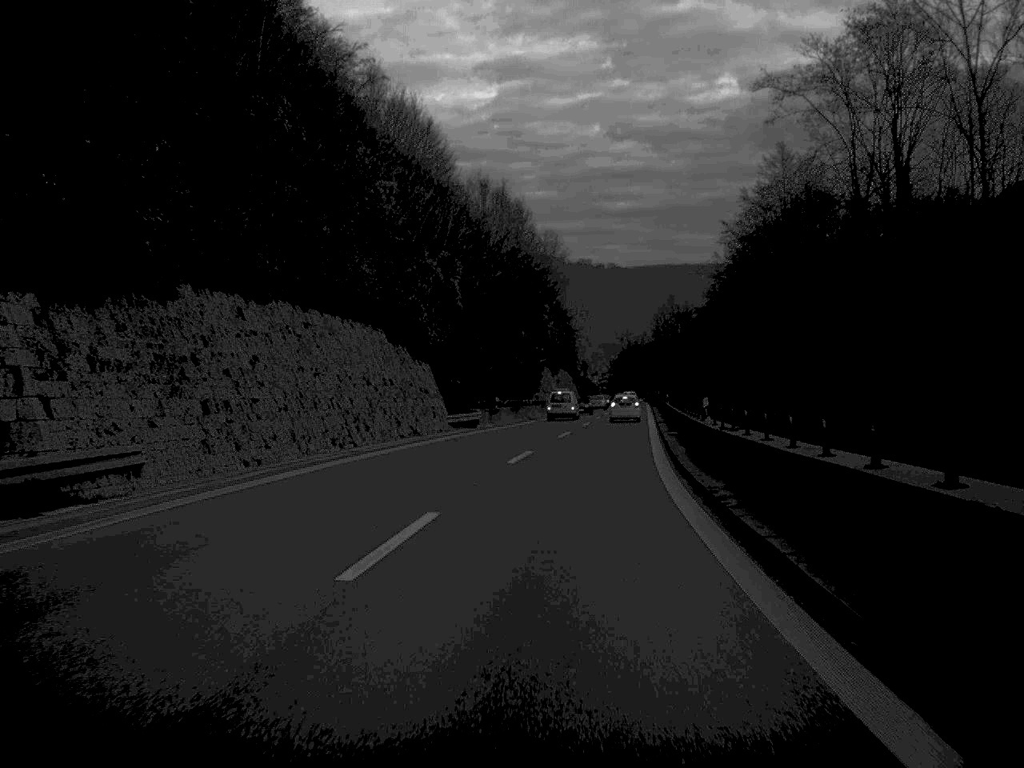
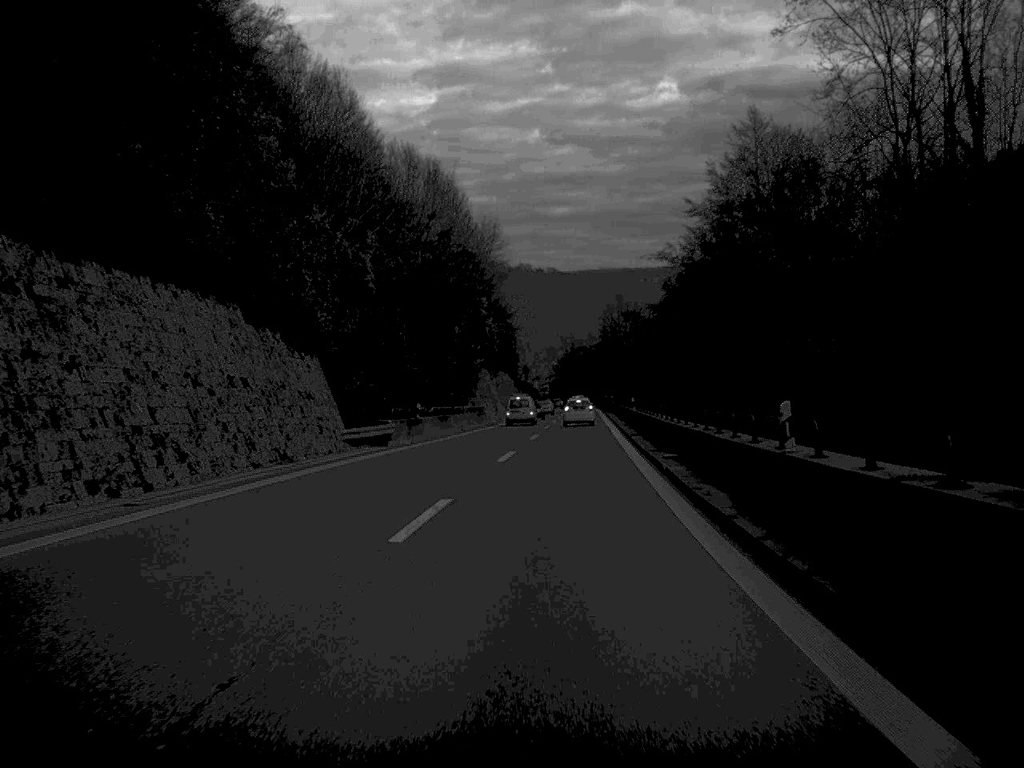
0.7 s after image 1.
(+0.4, +15.1) m; +3°
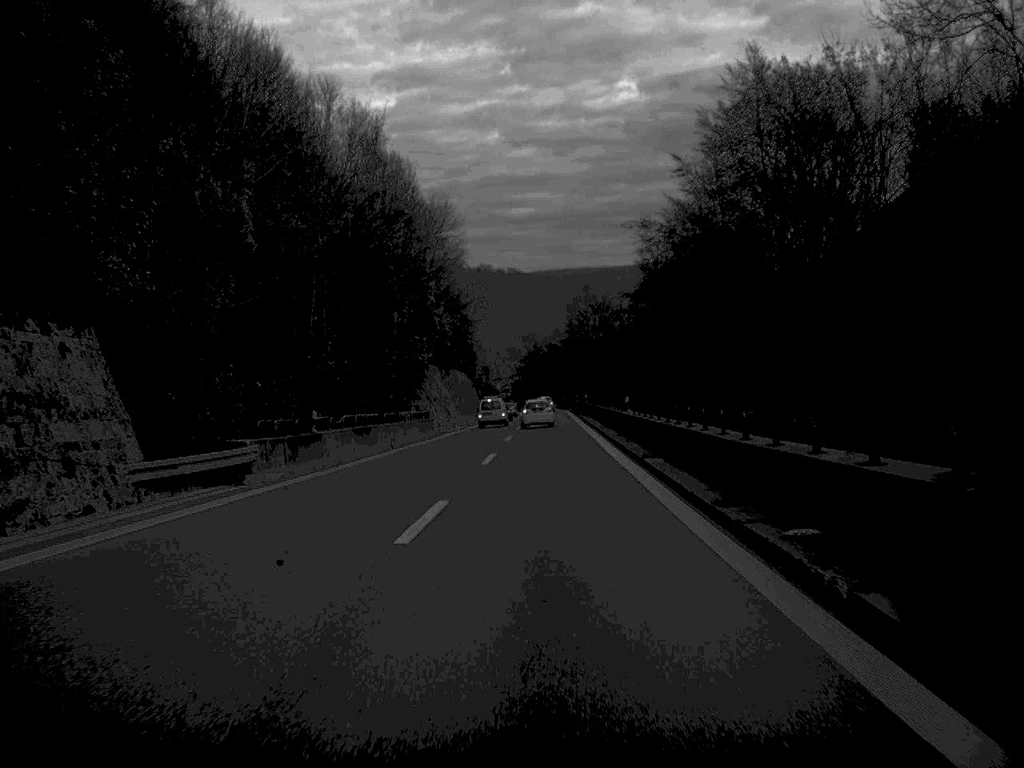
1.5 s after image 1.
(+0.3, +17.3) m; +2°
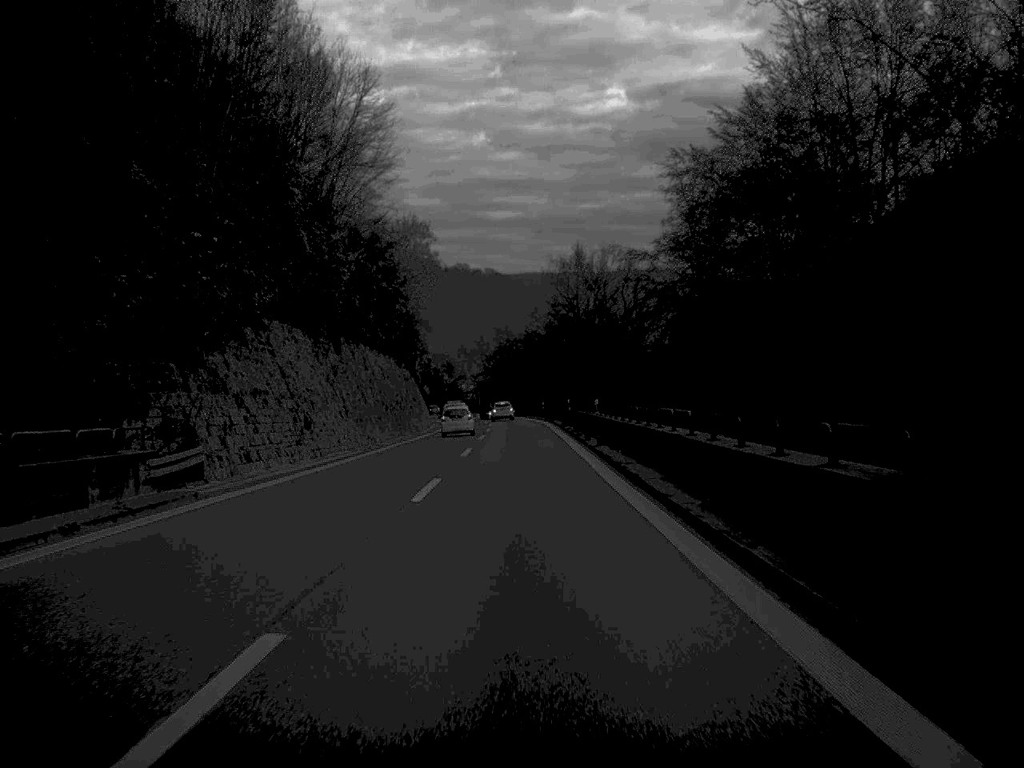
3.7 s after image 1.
(+0.7, +46.8) m; +1°
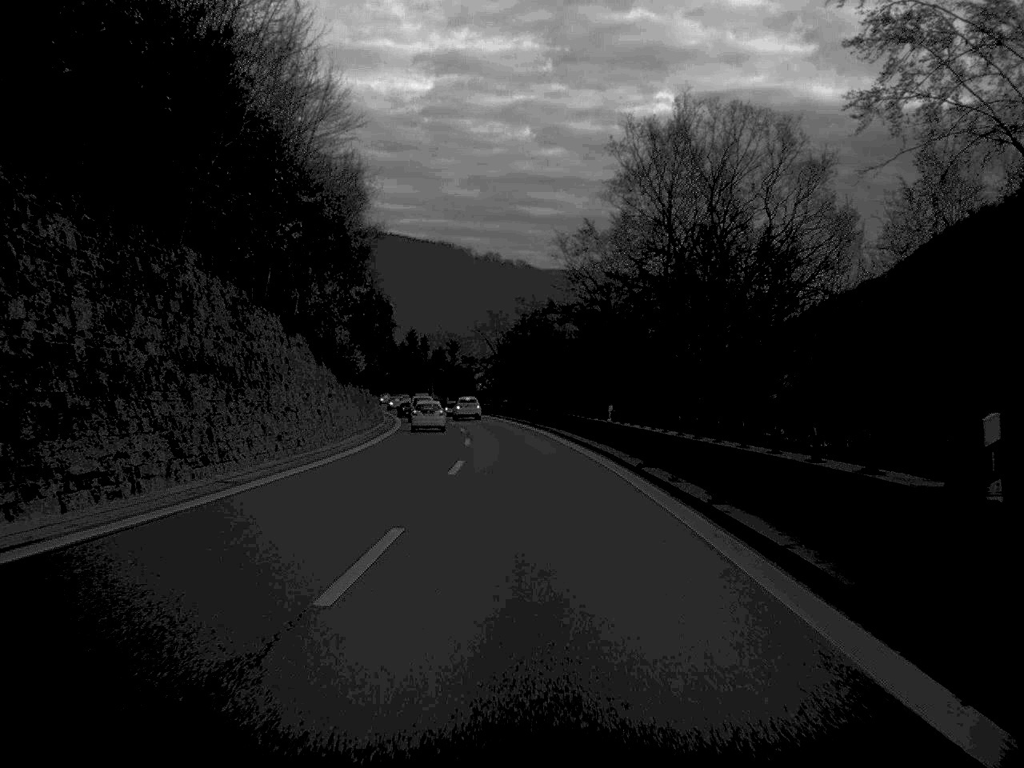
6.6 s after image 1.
(-0.5, +64.1) m; -1°
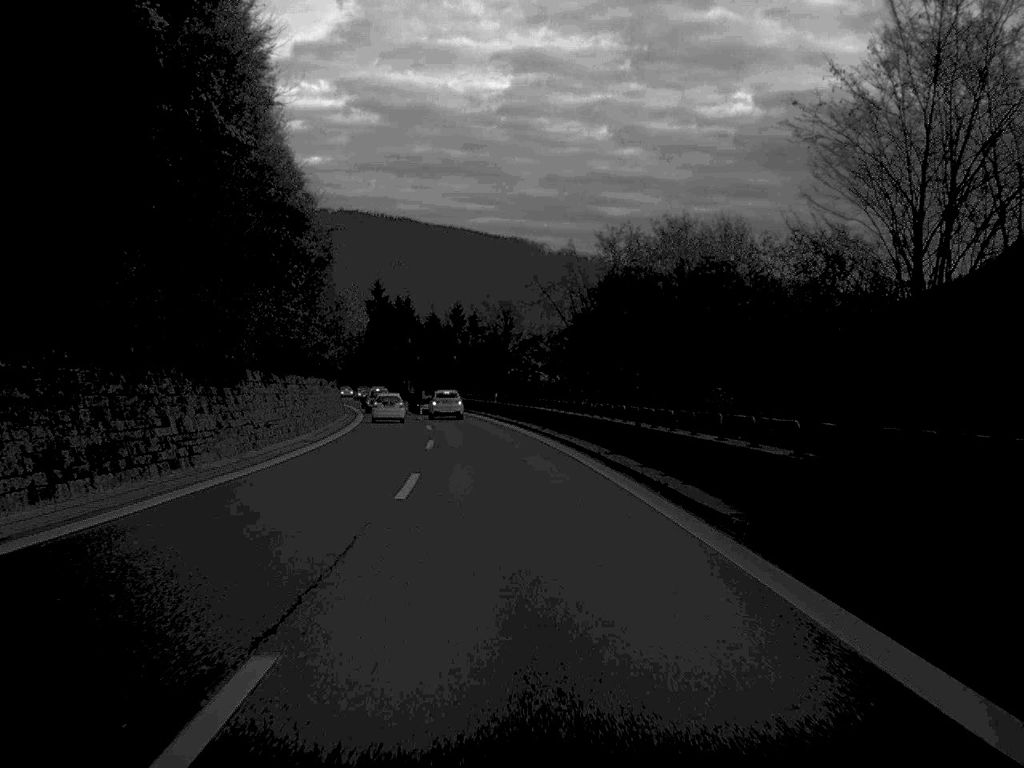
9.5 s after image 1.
(-1.4, +61.8) m; -3°
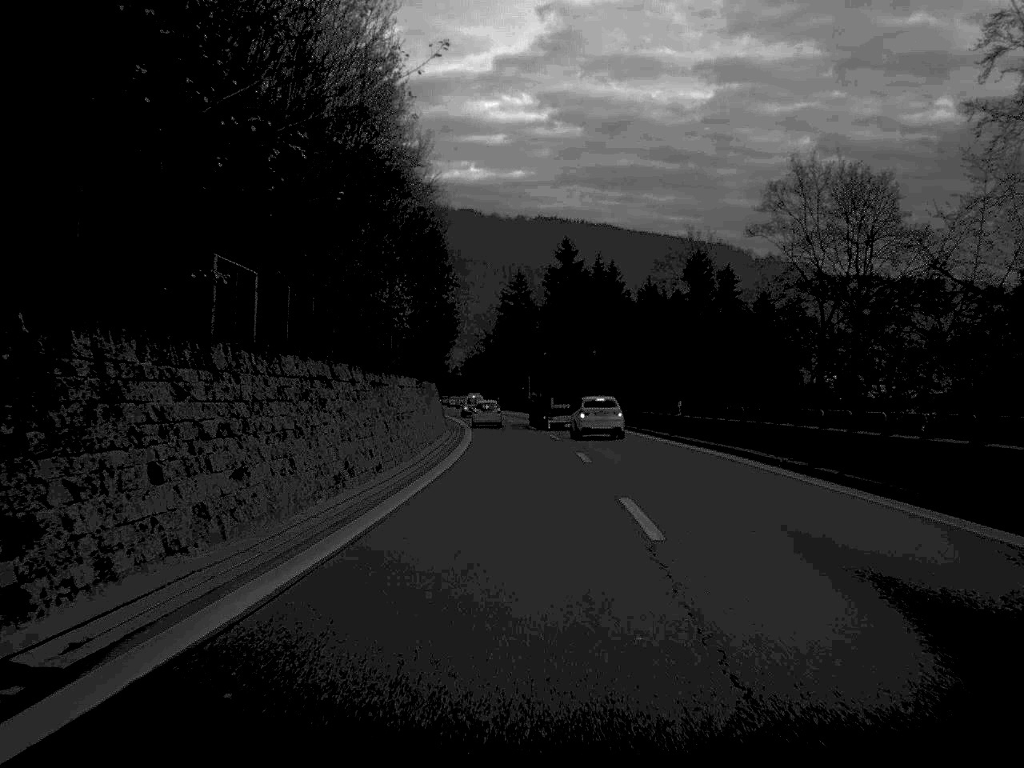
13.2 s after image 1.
(-7.1, +76.0) m; -9°
